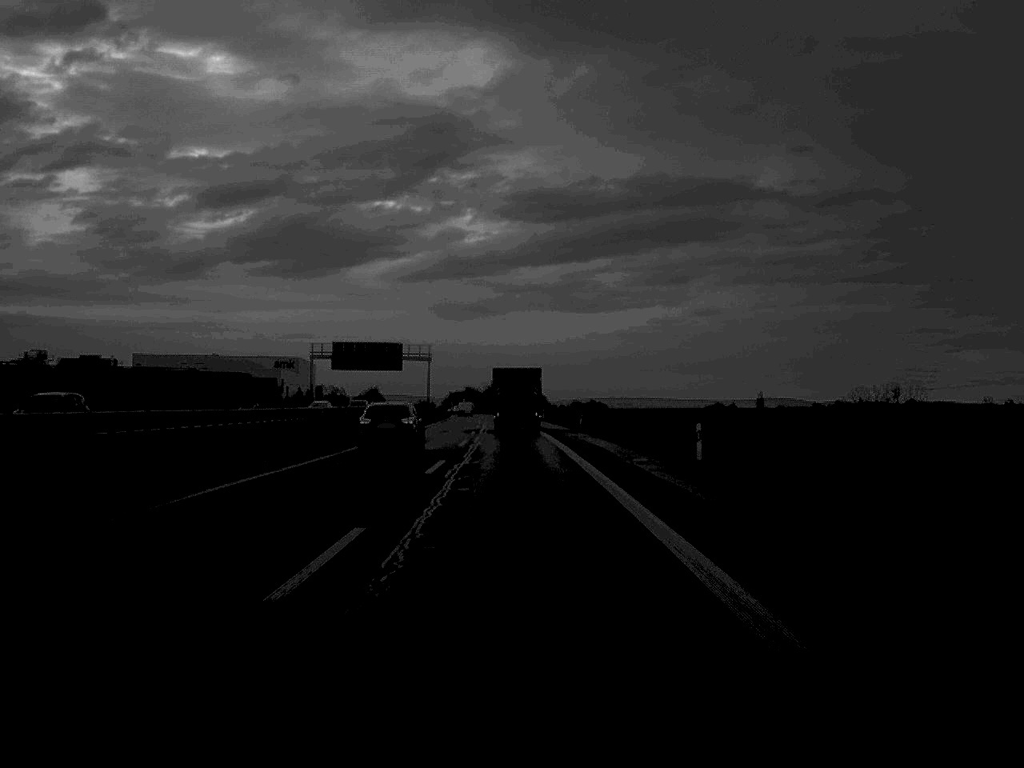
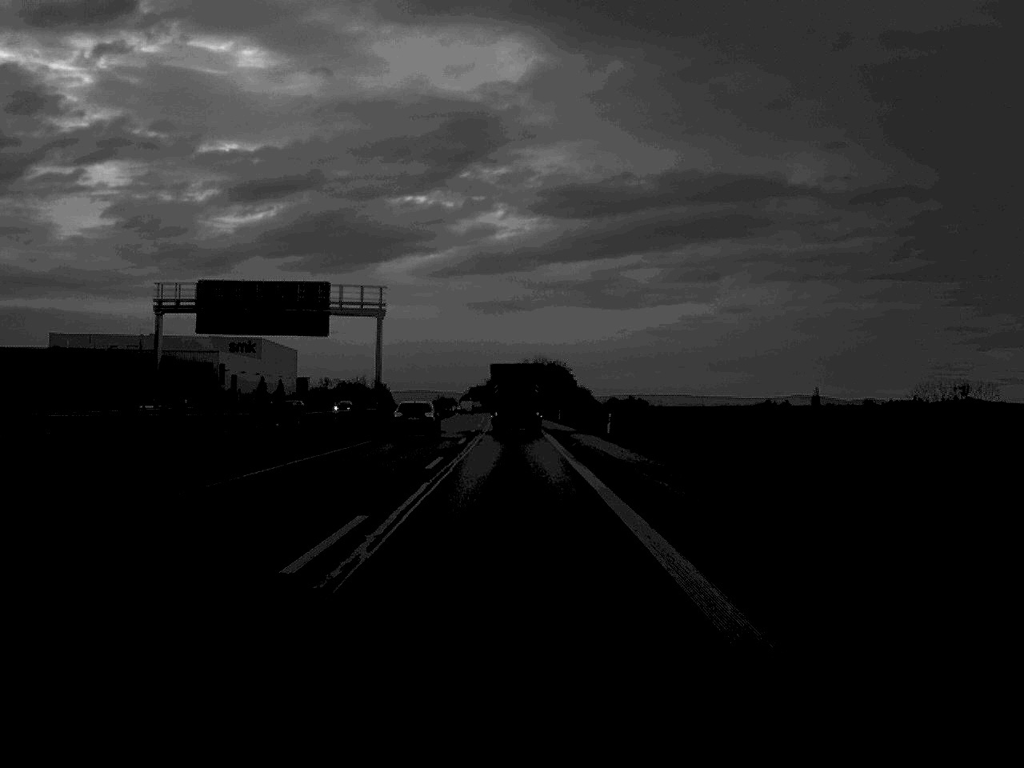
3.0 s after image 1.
(-0.9, +78.6) m; -1°
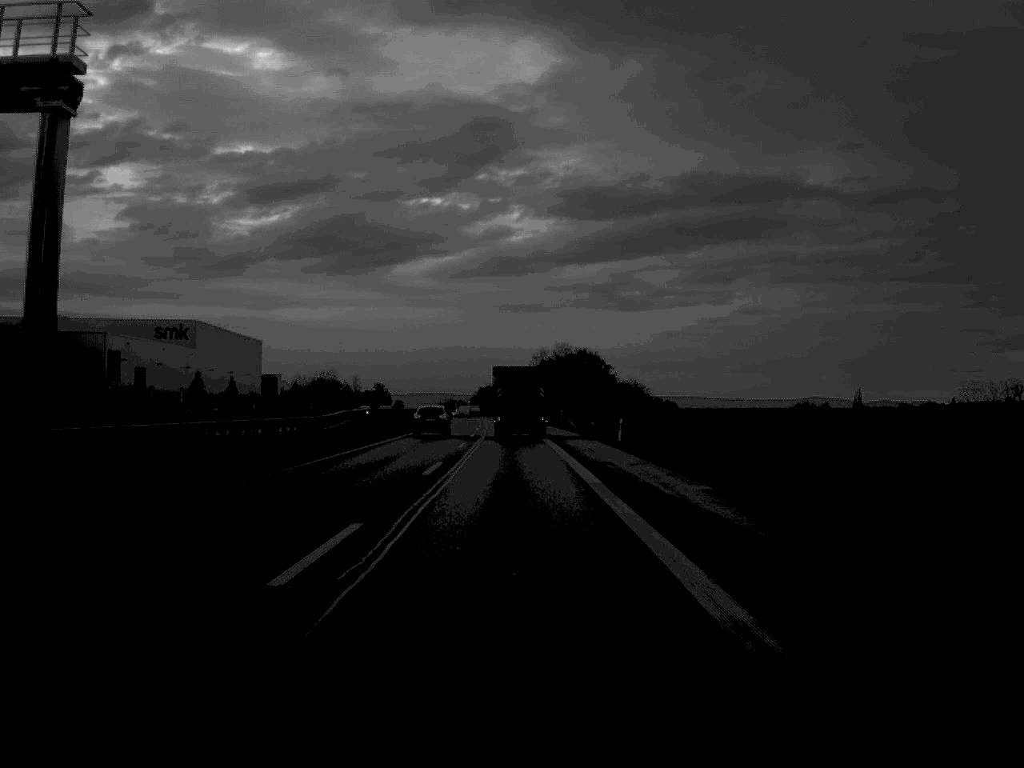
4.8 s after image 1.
(-0.3, +47.9) m; 0°
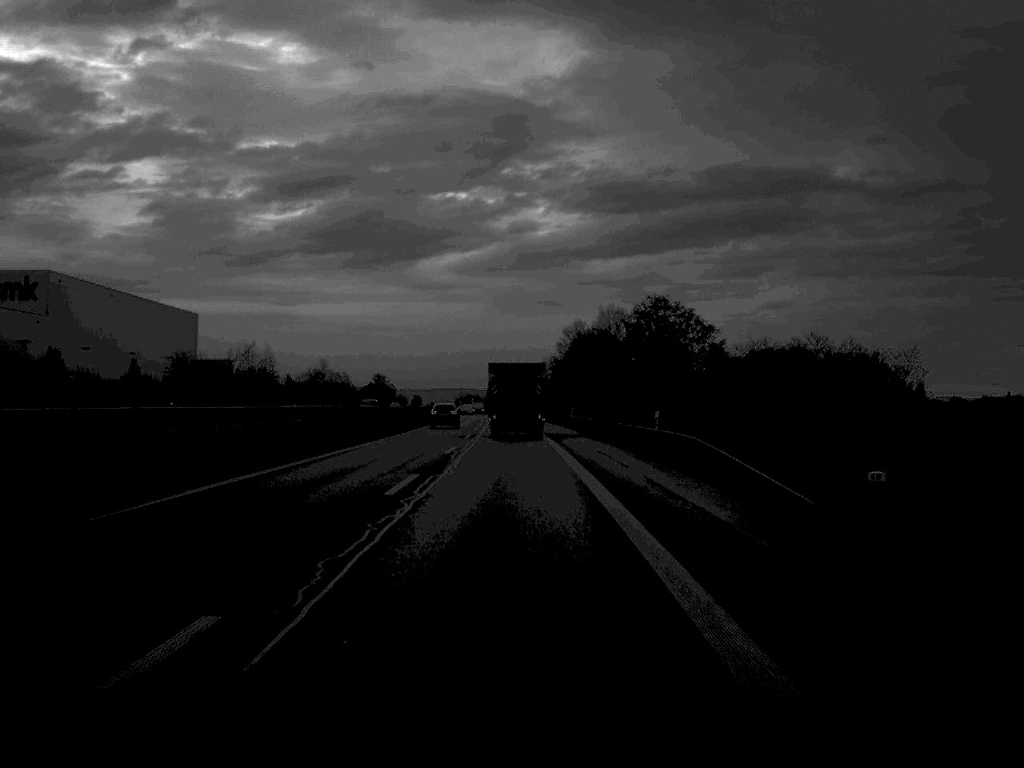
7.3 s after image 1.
(-0.4, +62.2) m; -1°
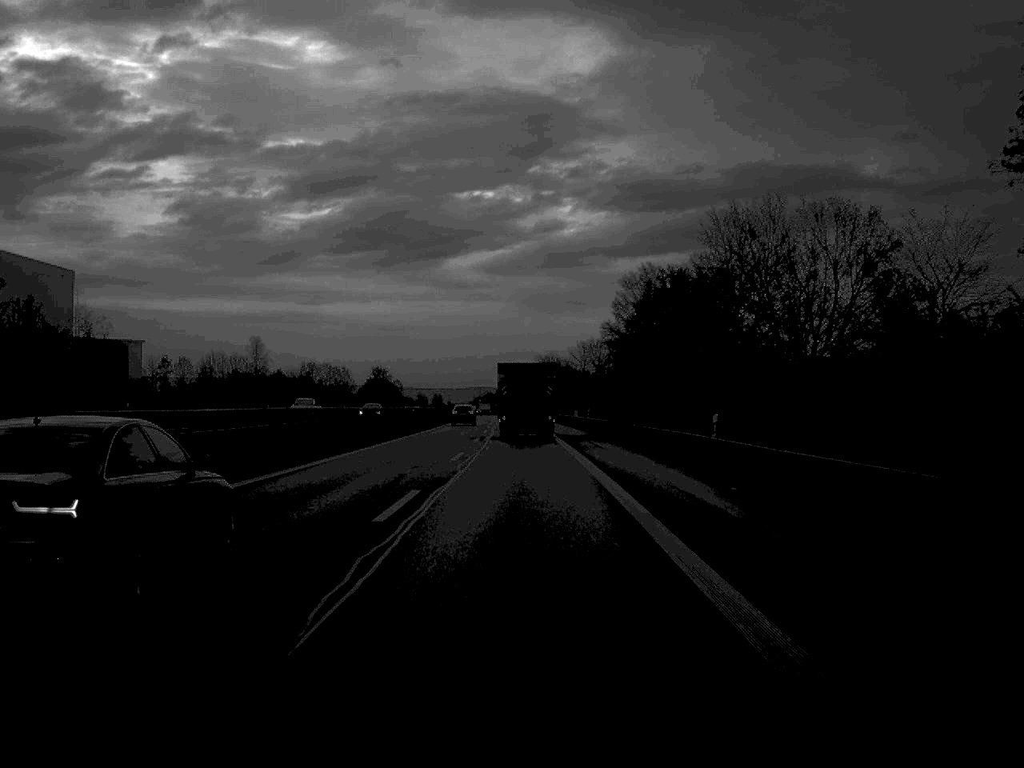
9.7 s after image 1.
(-0.6, +59.2) m; -1°
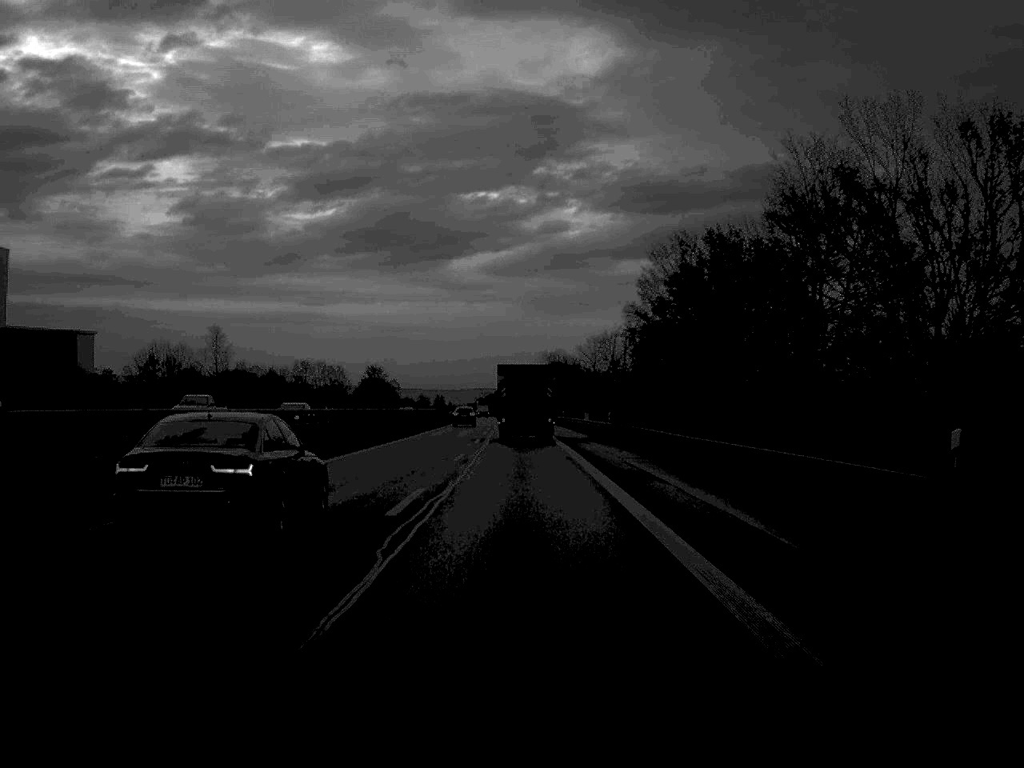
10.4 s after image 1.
(0.0, +17.2) m; 0°
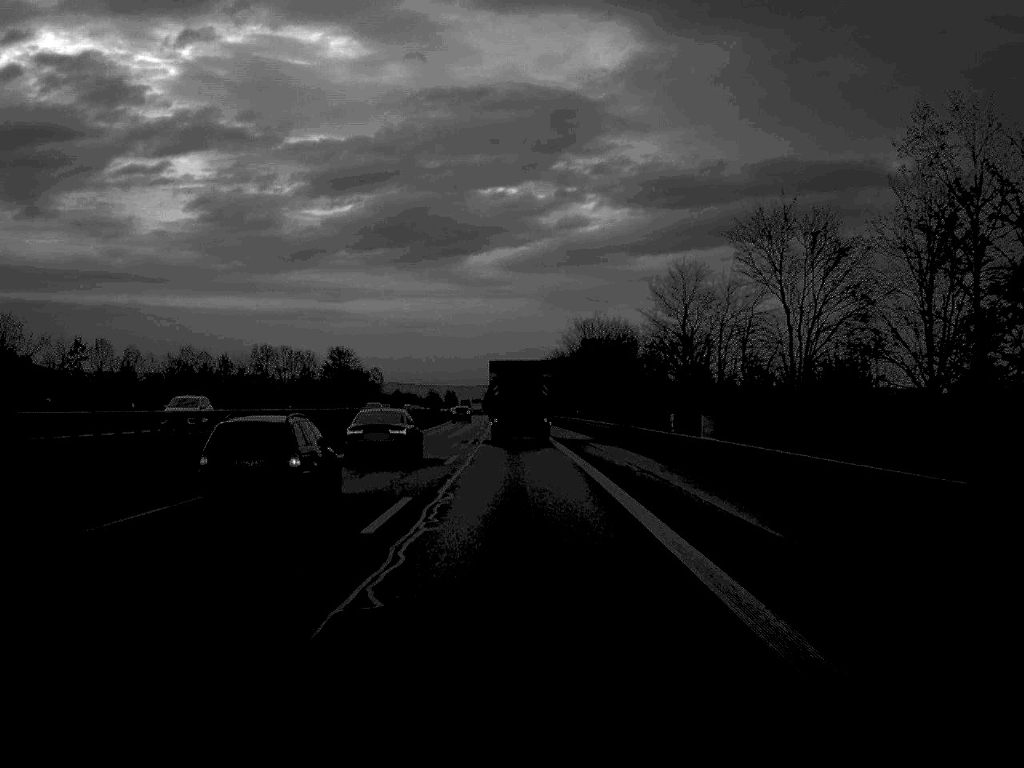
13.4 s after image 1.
(-0.5, +75.5) m; -1°
